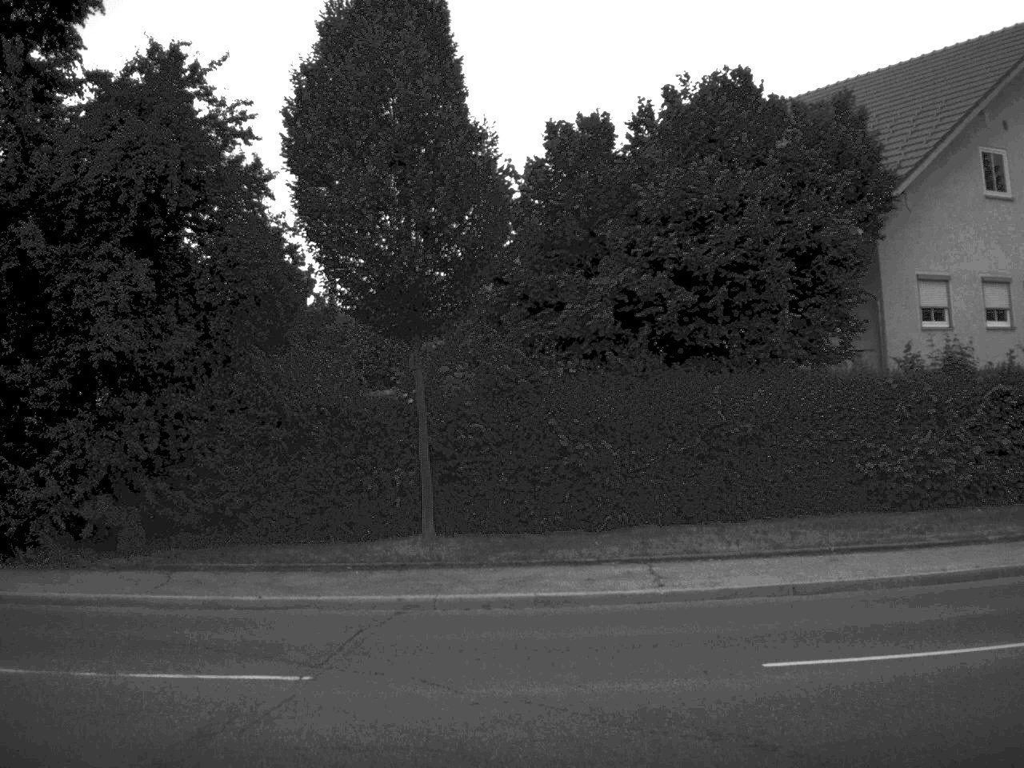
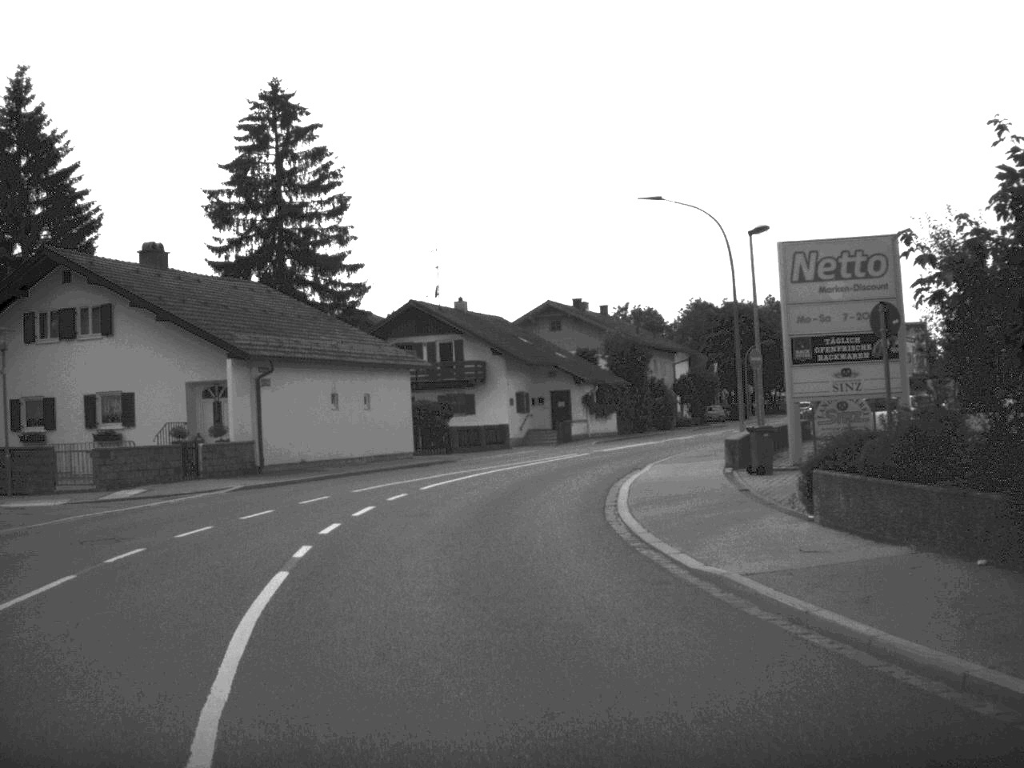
(-7.9, +9.9) m; -63°
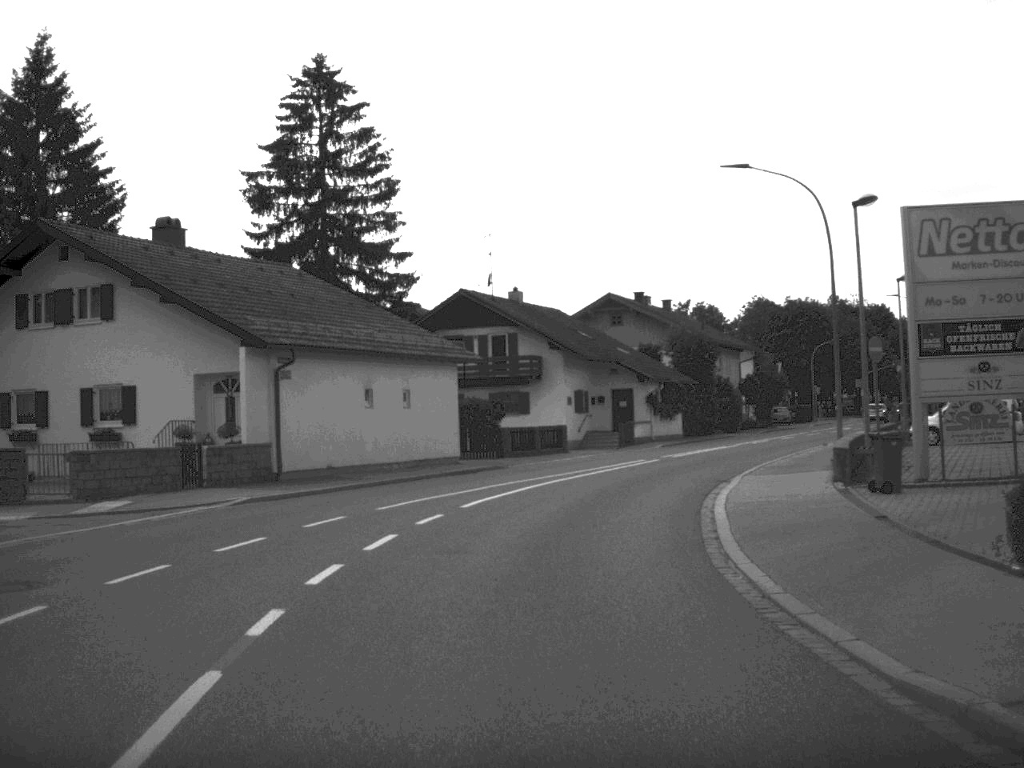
(-0.1, +4.9) m; -2°
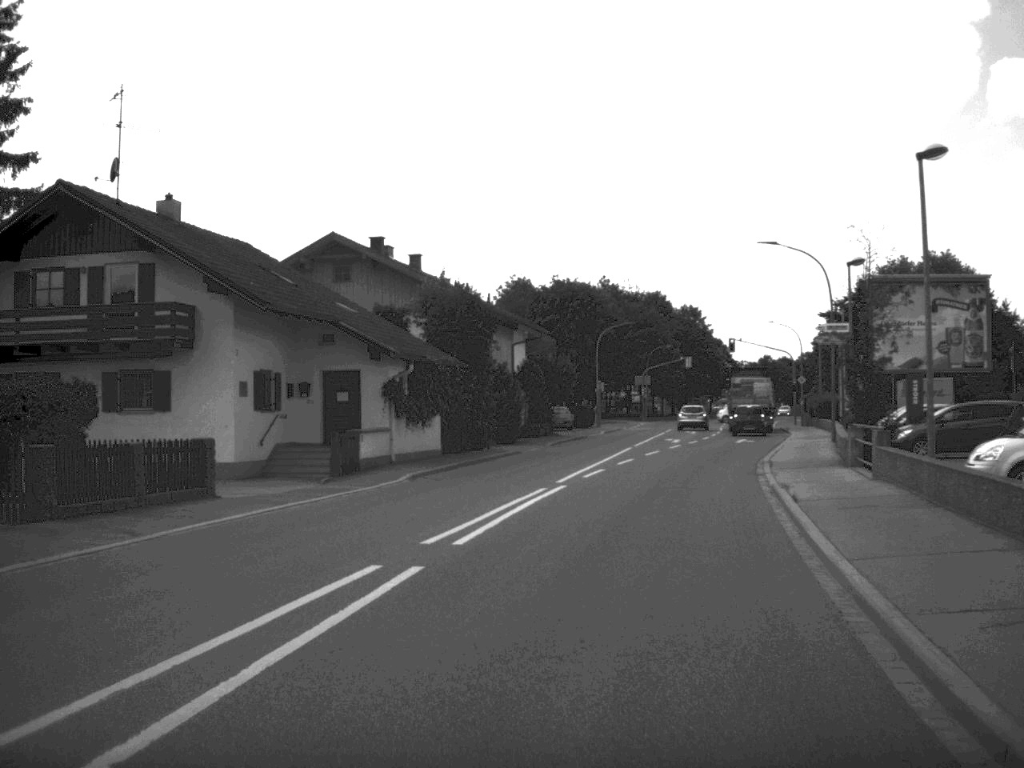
(+2.0, +24.5) m; +12°
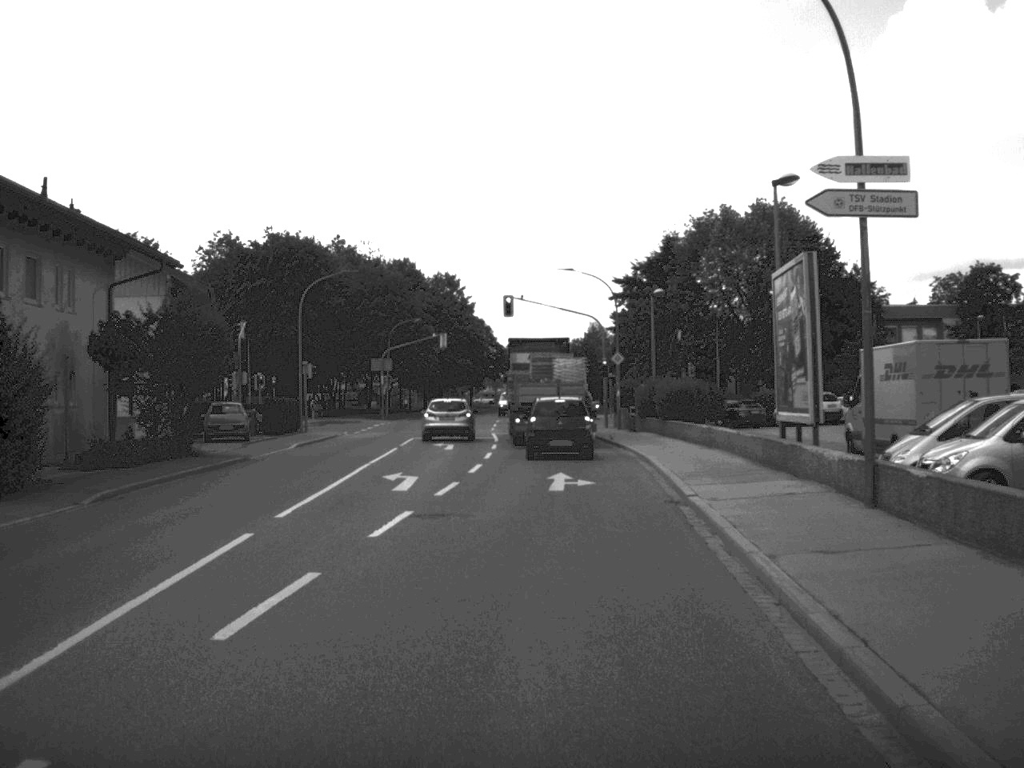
(+3.7, +30.2) m; +10°
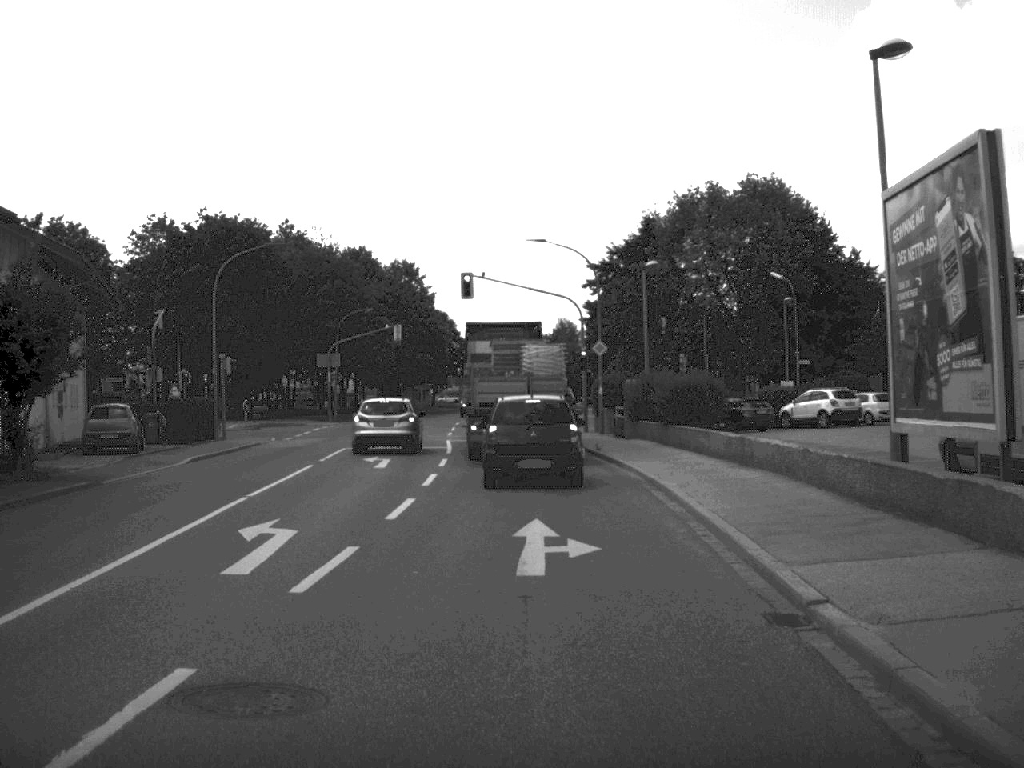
(+0.1, +9.8) m; +1°
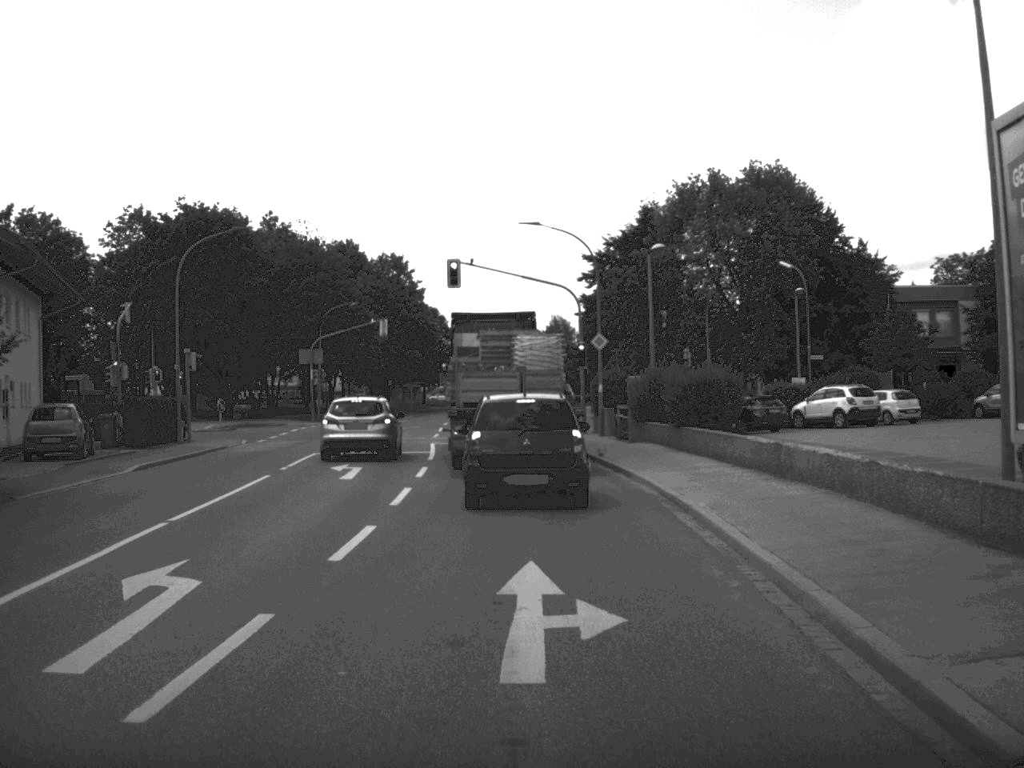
(0.0, +4.1) m; 0°
